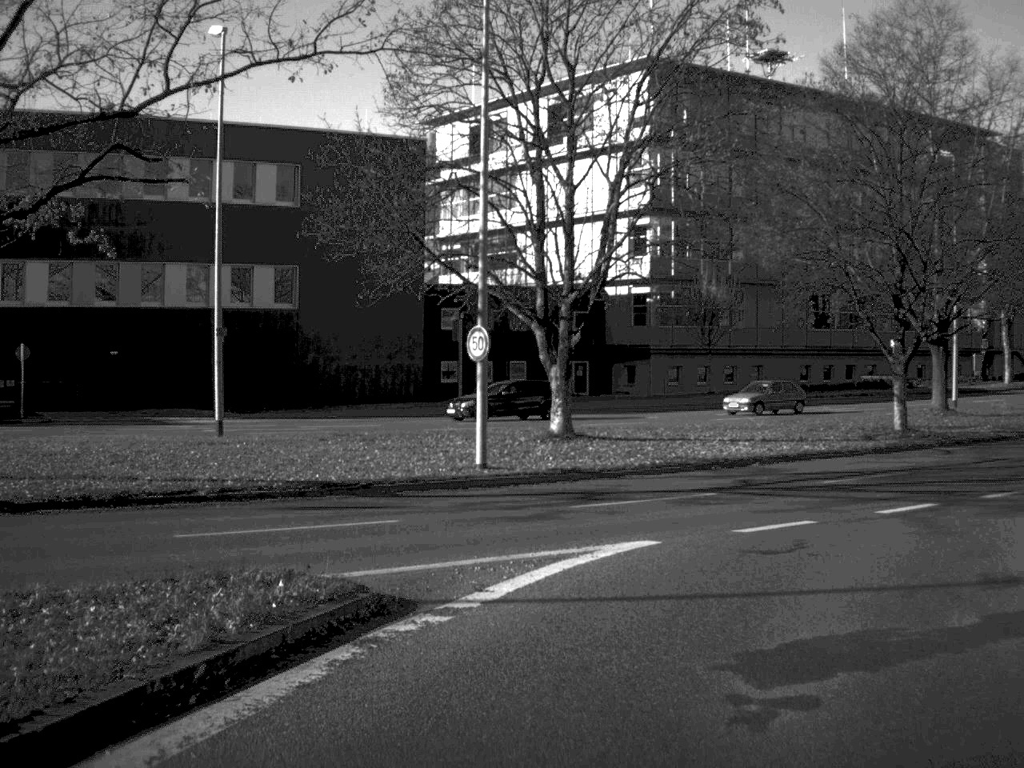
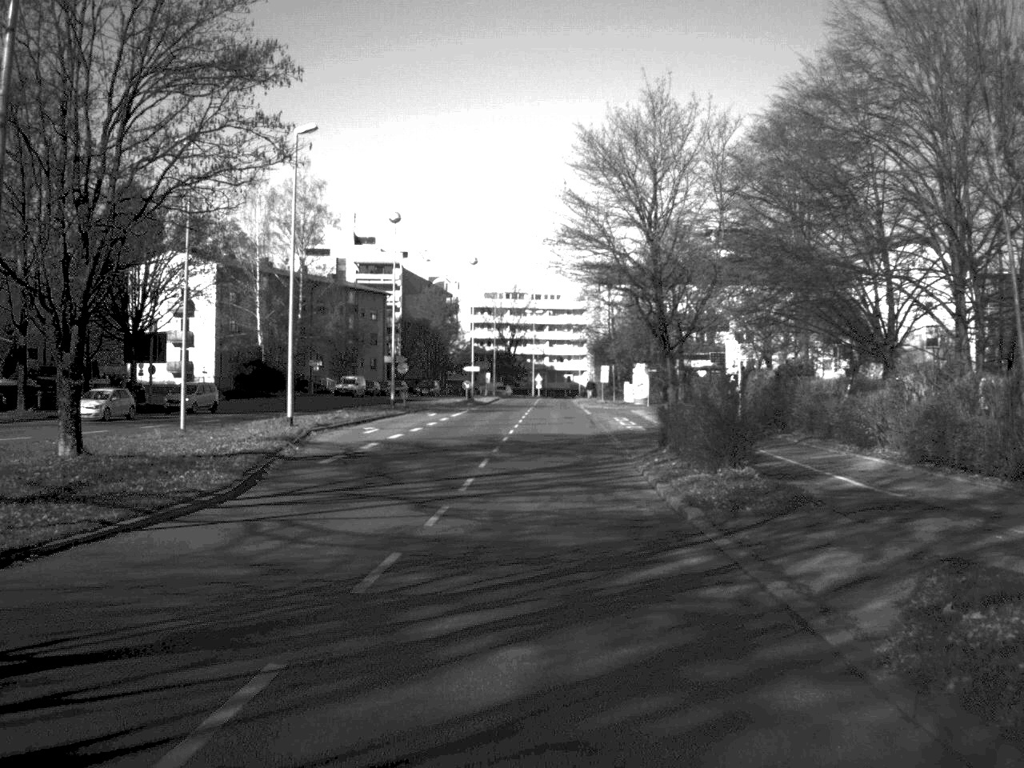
(+14.9, +29.5) m; +46°
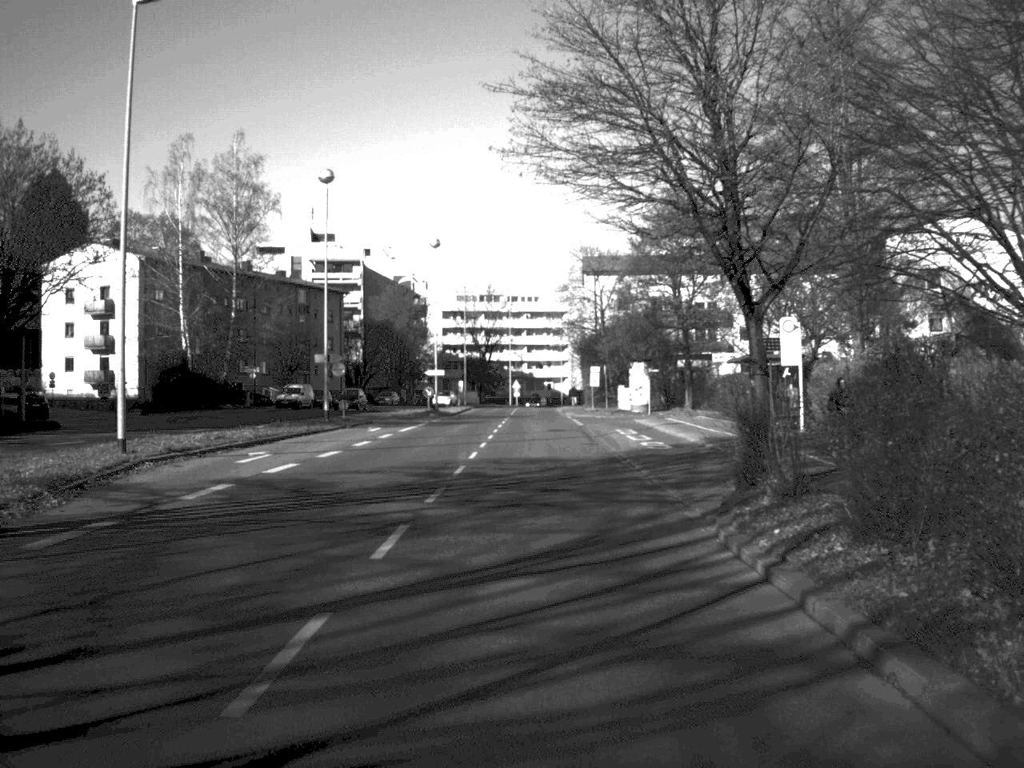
(+0.2, +16.3) m; +1°
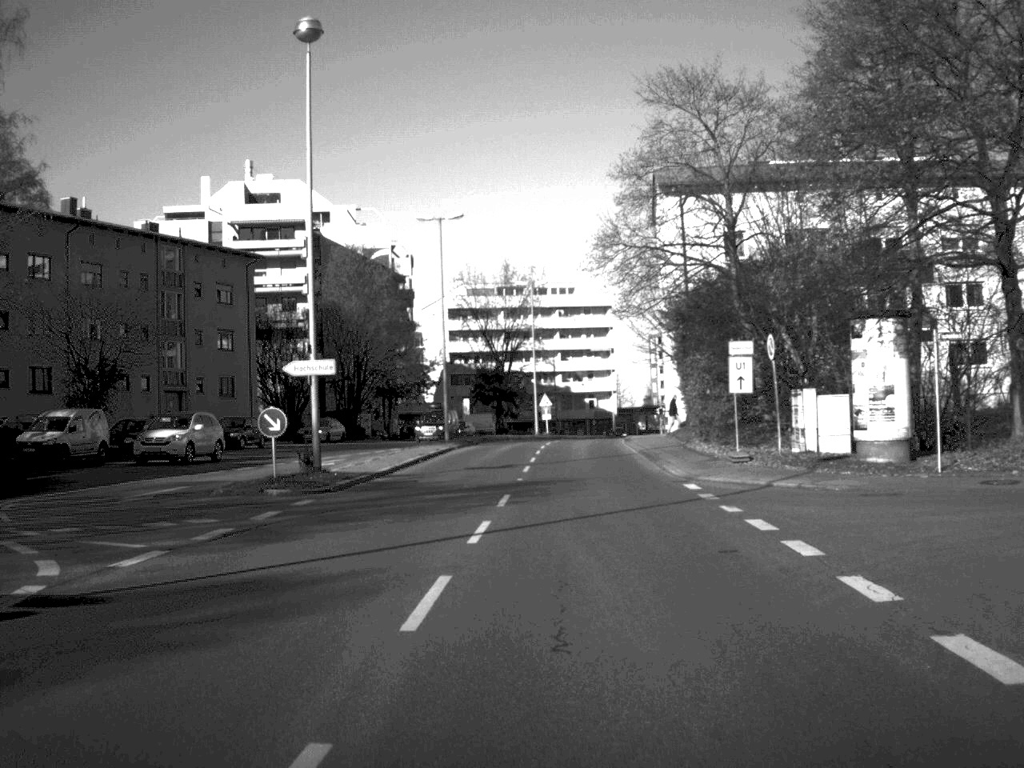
(-0.1, +51.0) m; -2°
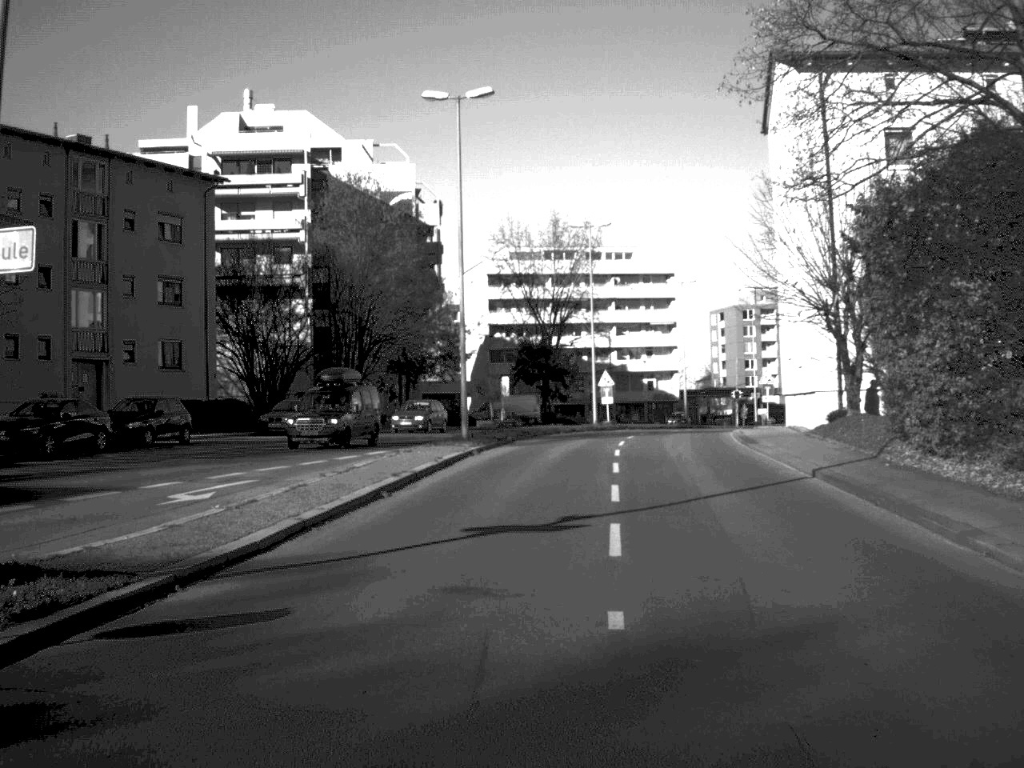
(-0.4, +20.3) m; -2°
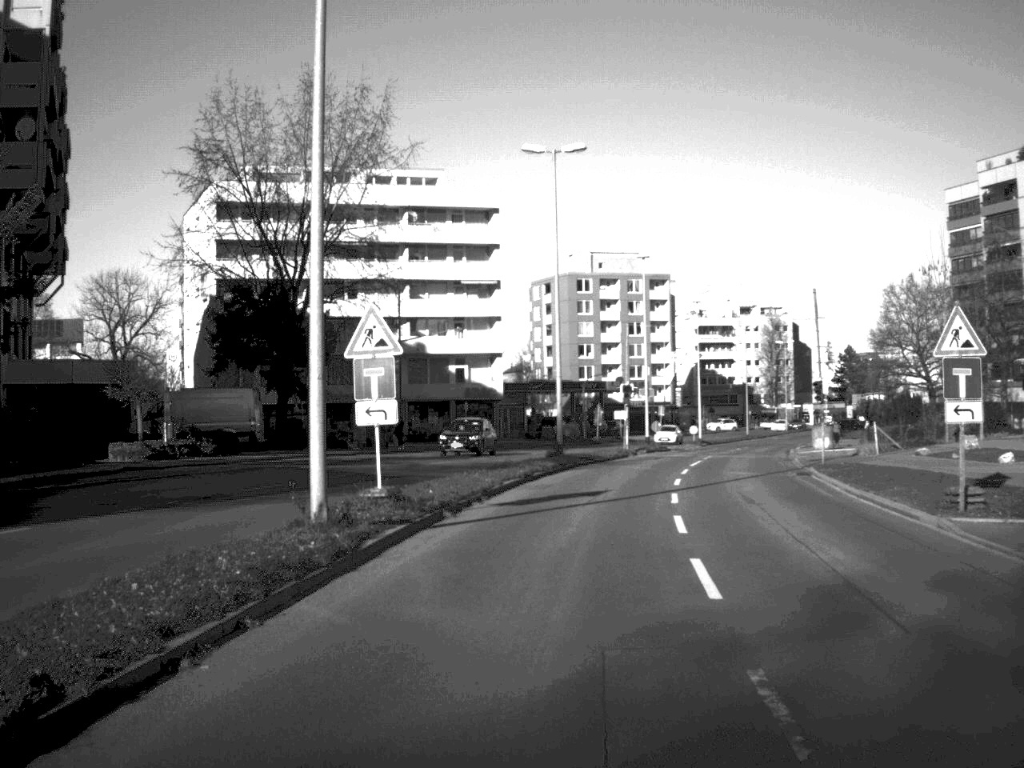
(+3.3, +48.9) m; +9°
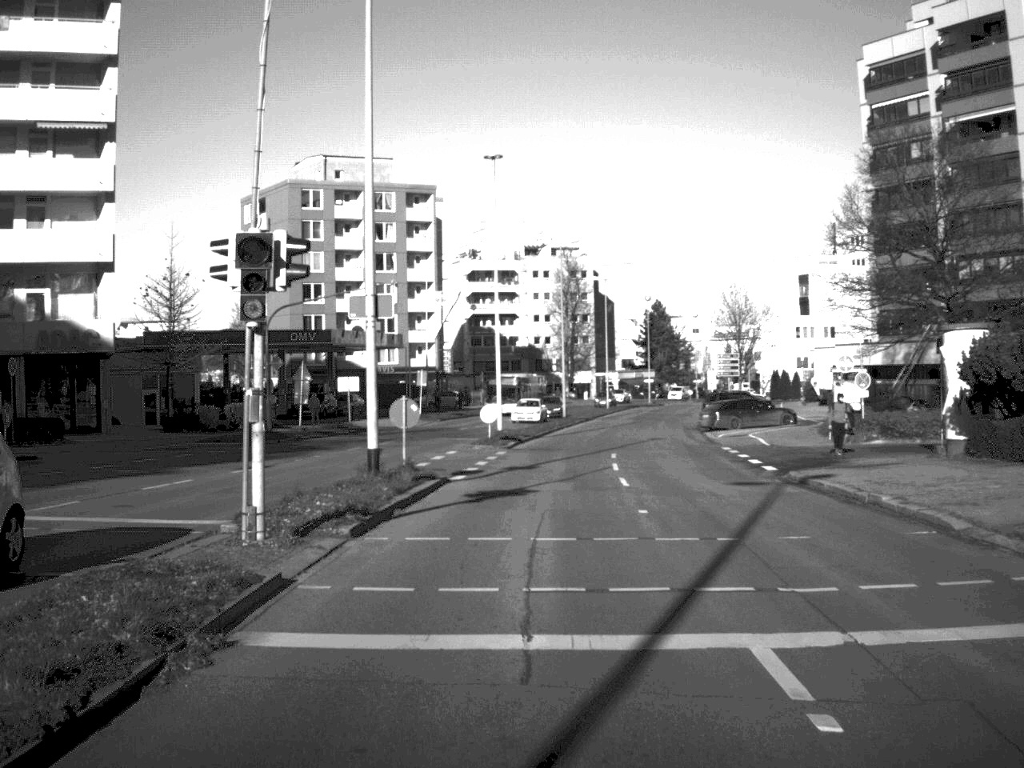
(+4.7, +47.3) m; +10°
